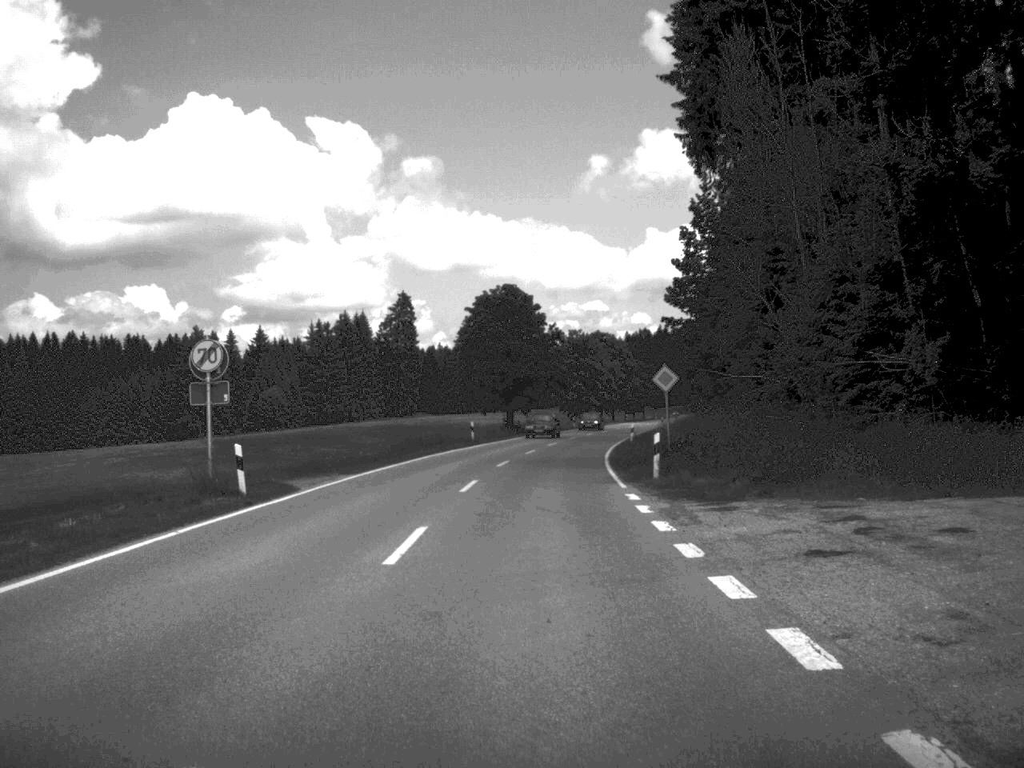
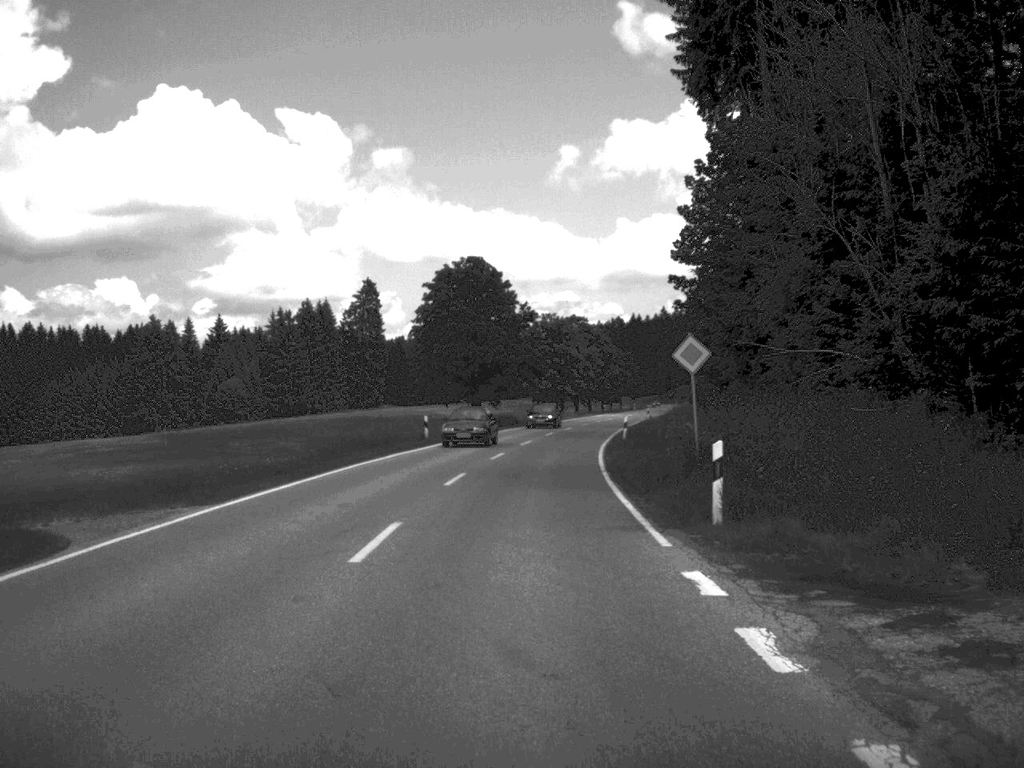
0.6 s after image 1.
(+0.1, +12.1) m; +1°
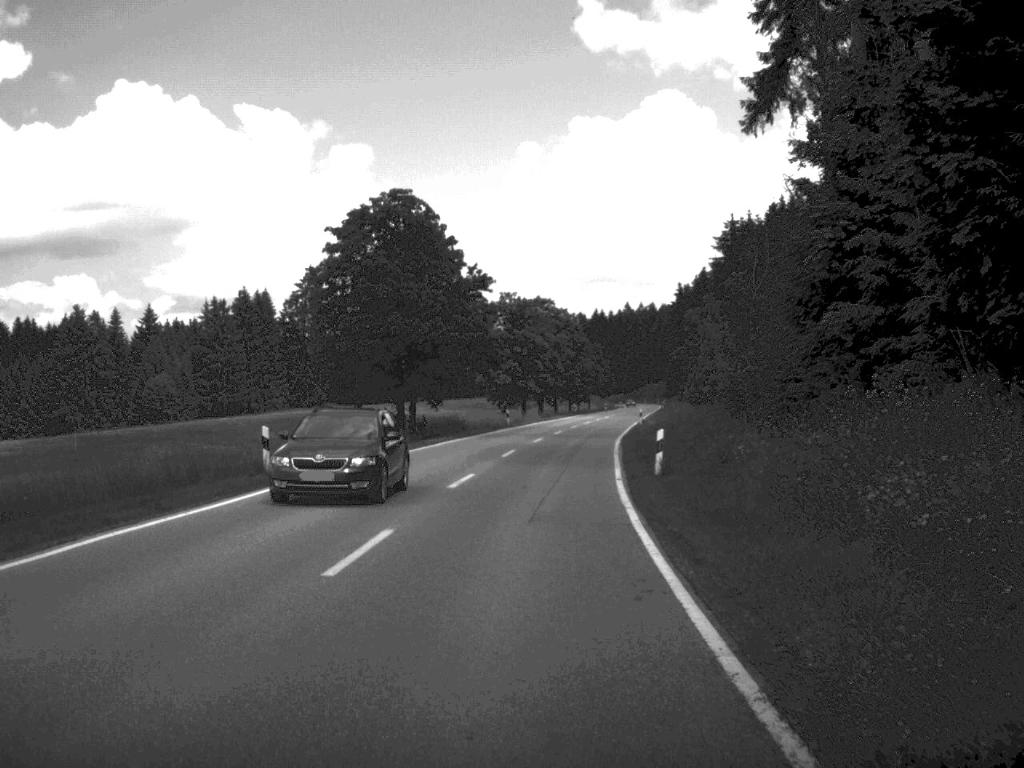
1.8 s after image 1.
(+0.4, +24.4) m; +2°
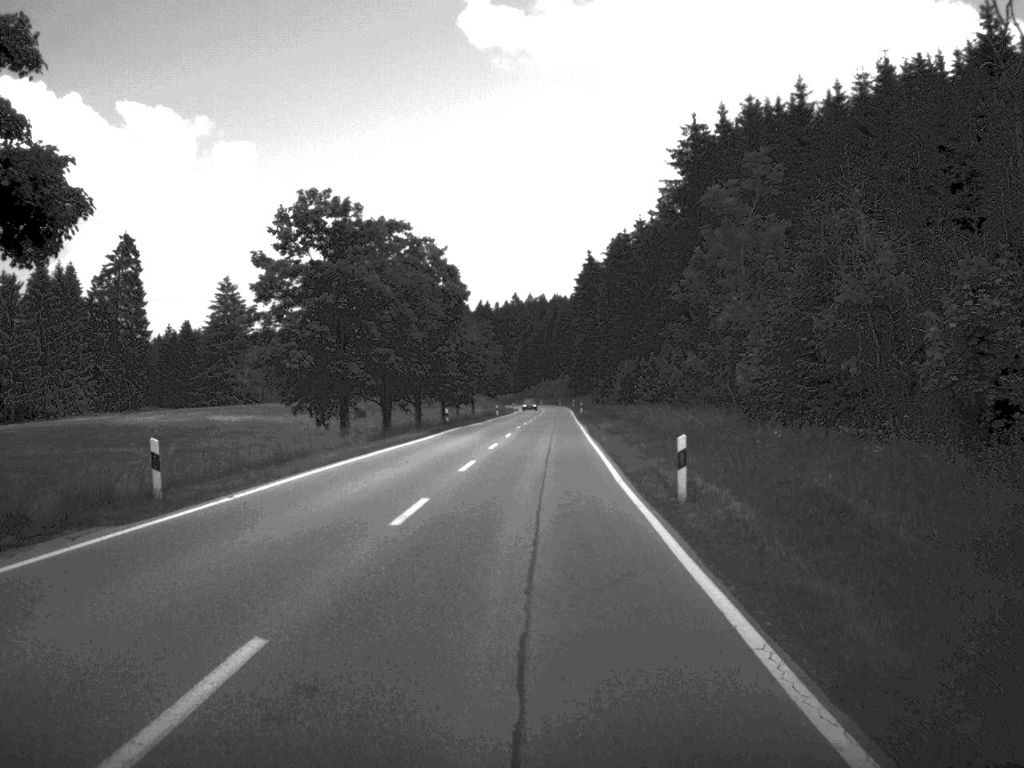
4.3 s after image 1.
(+2.5, +54.2) m; +5°
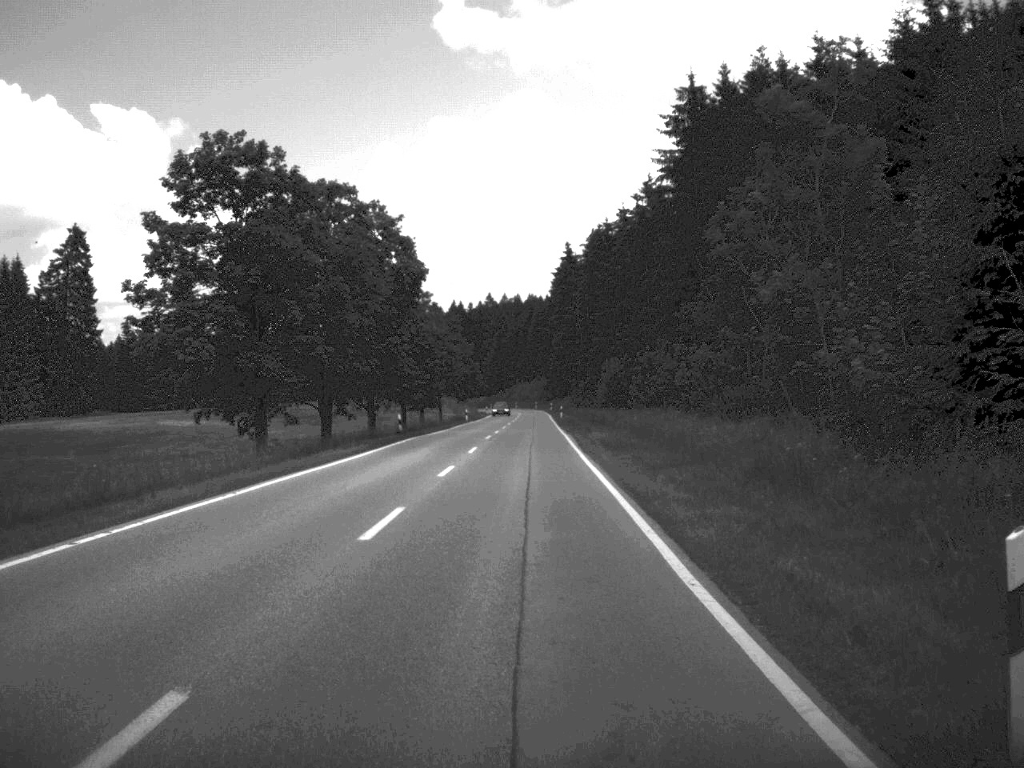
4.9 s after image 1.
(+0.1, +13.0) m; +1°
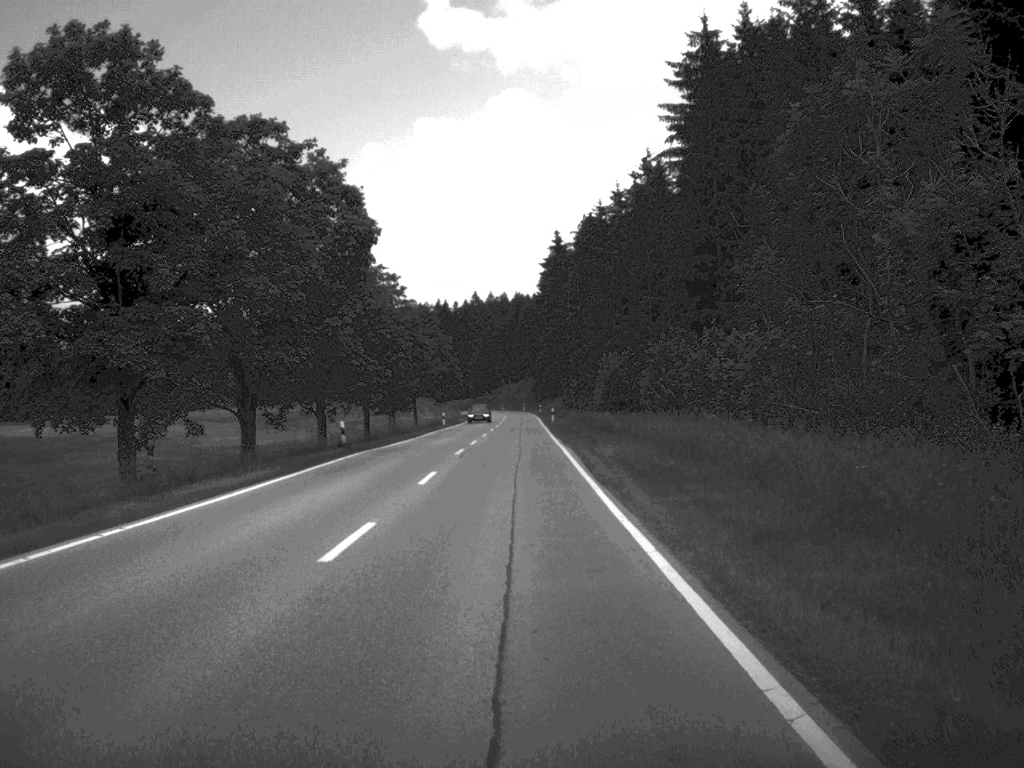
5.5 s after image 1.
(+0.1, +13.6) m; 0°
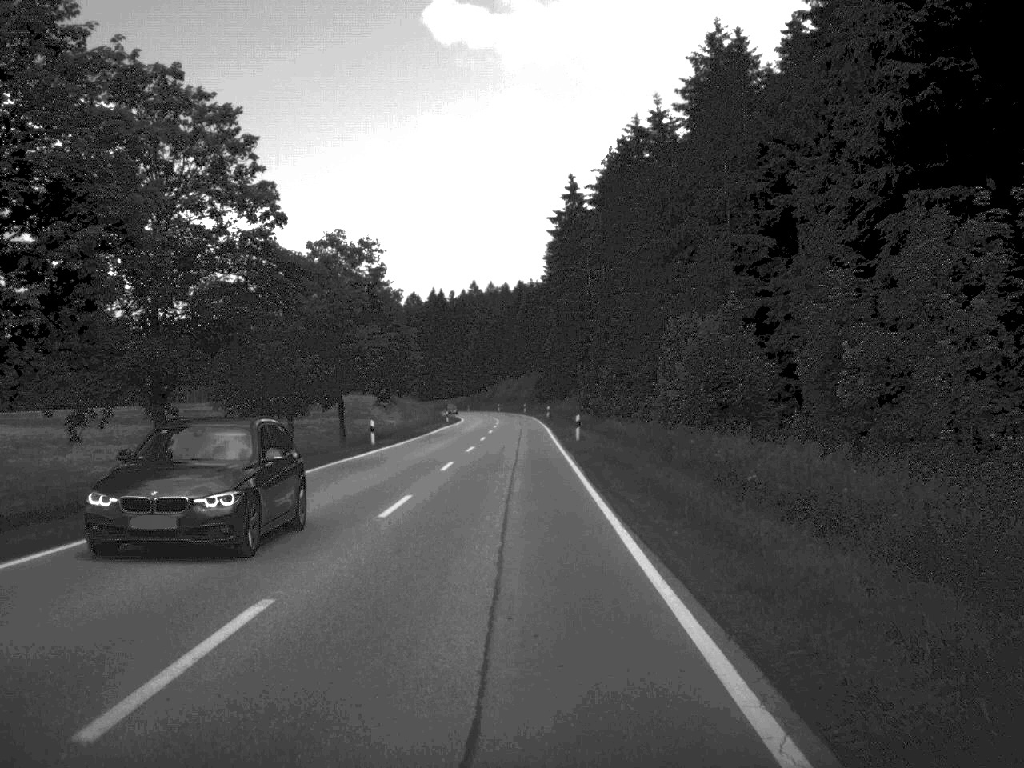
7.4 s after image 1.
(-0.1, +41.7) m; 0°
